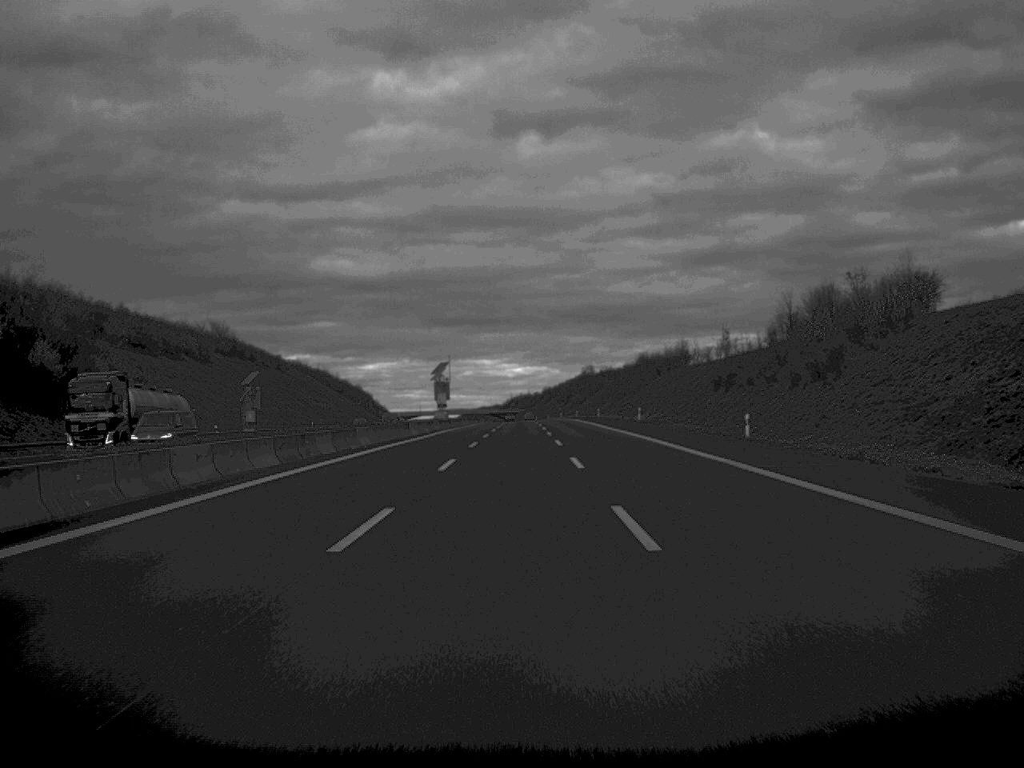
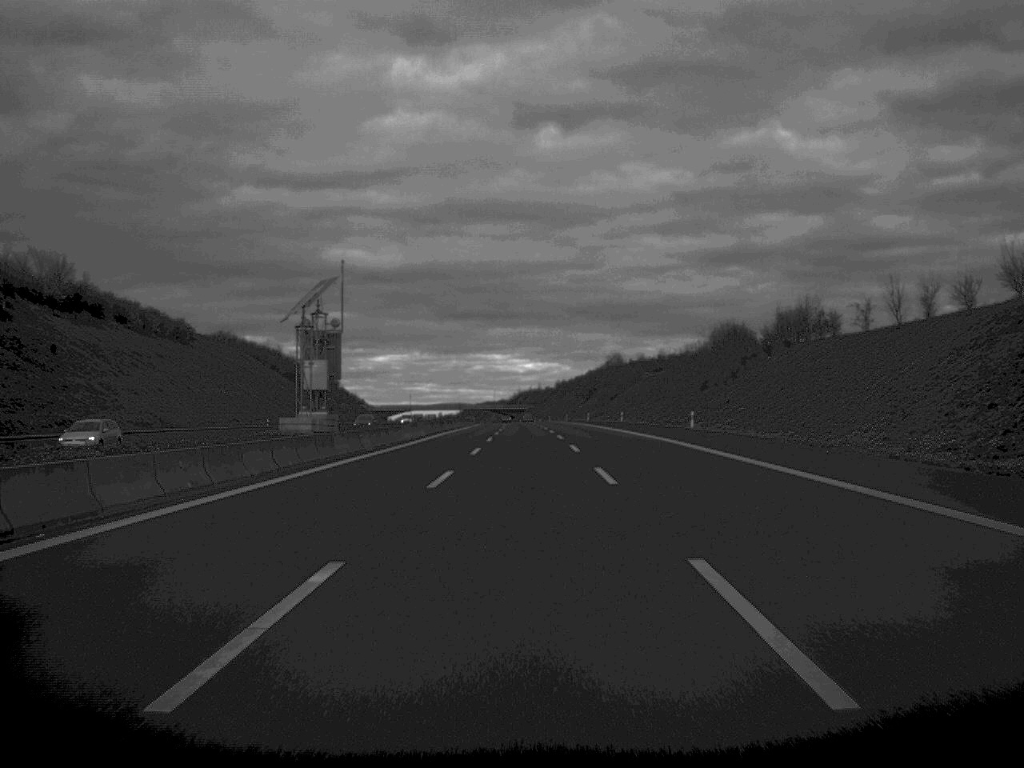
(-0.3, +78.8) m; 0°
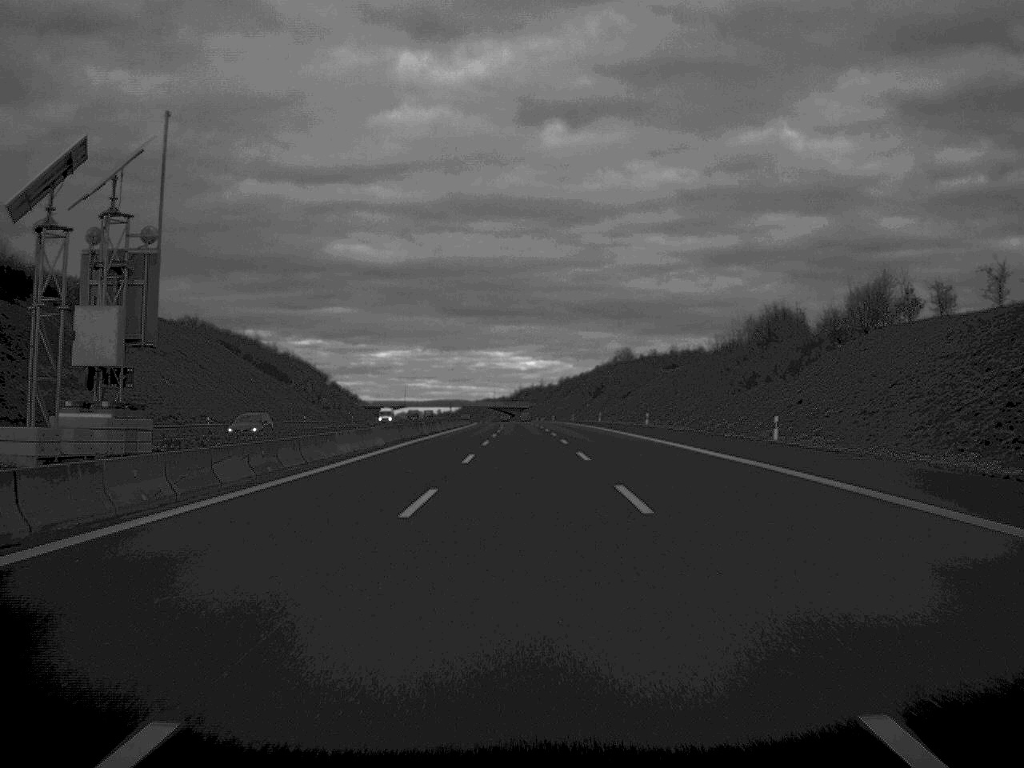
(0.0, +24.4) m; 0°
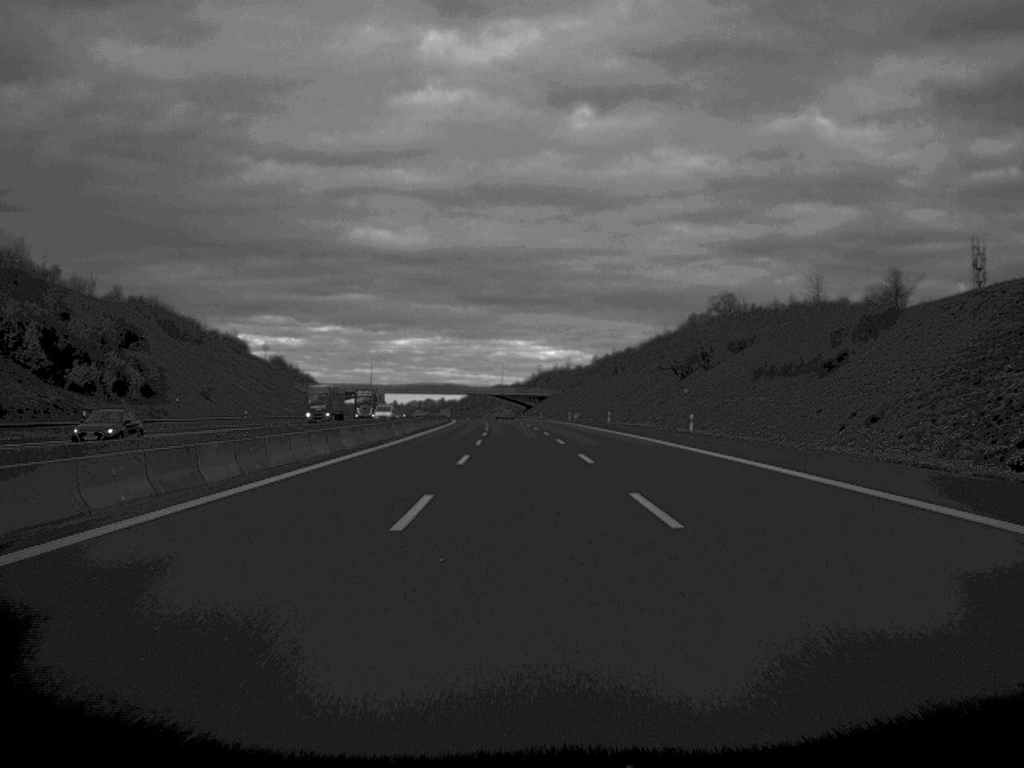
(-0.8, +127.6) m; -1°
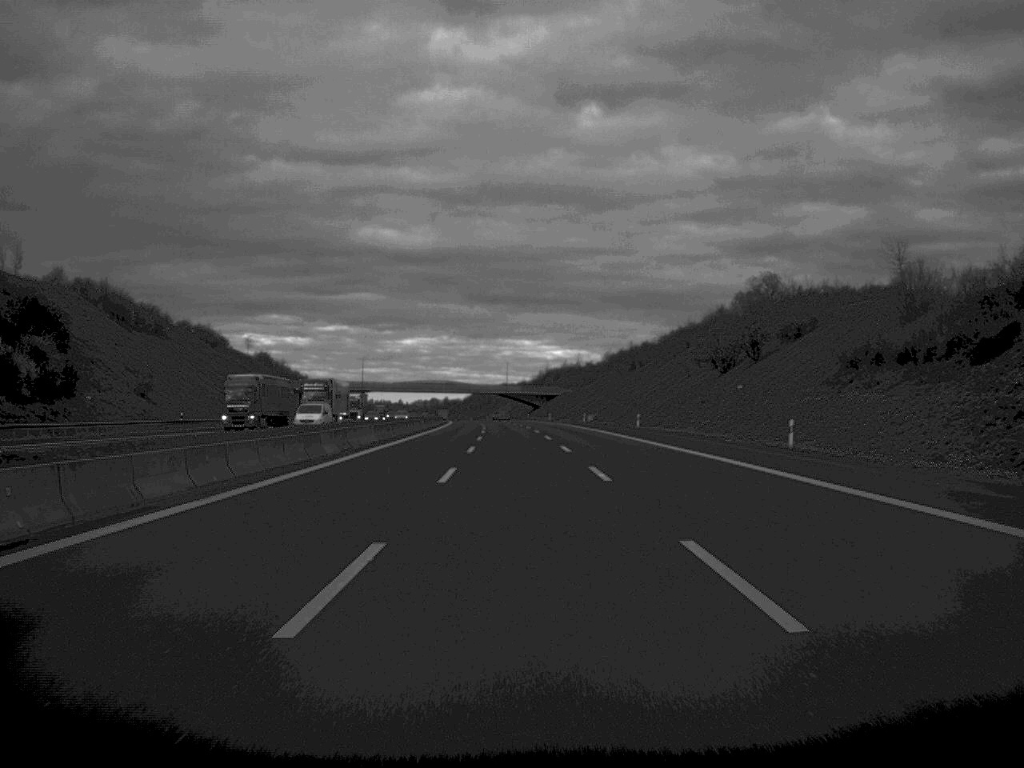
(-0.1, +24.3) m; 0°
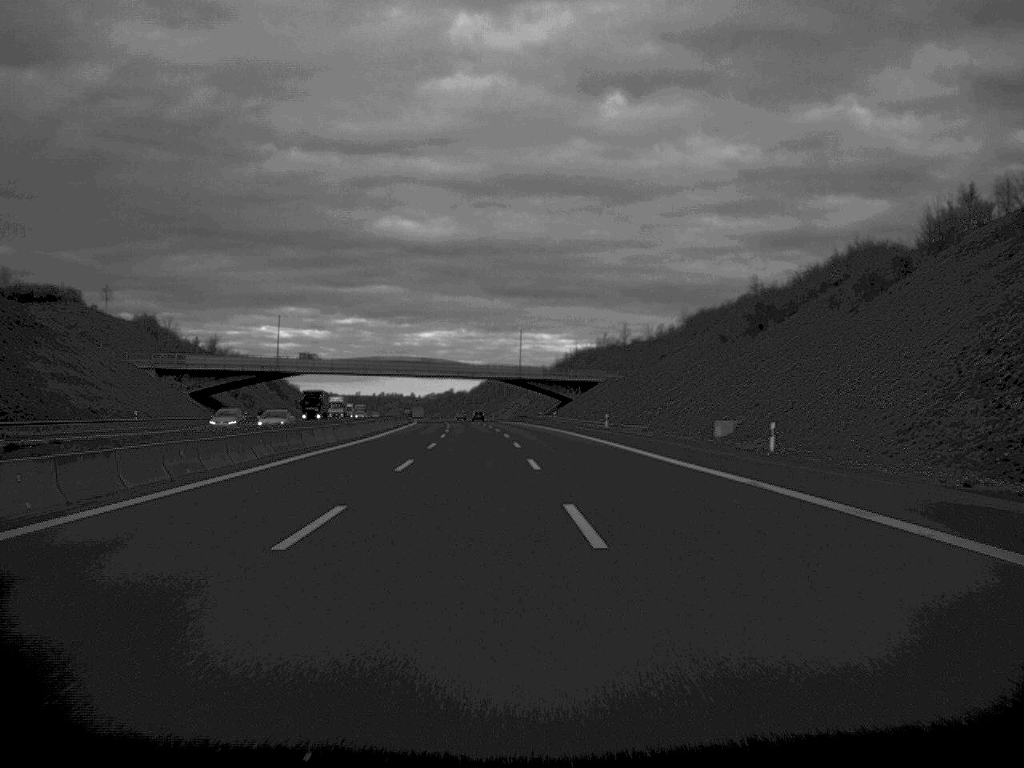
(-0.9, +103.1) m; -1°
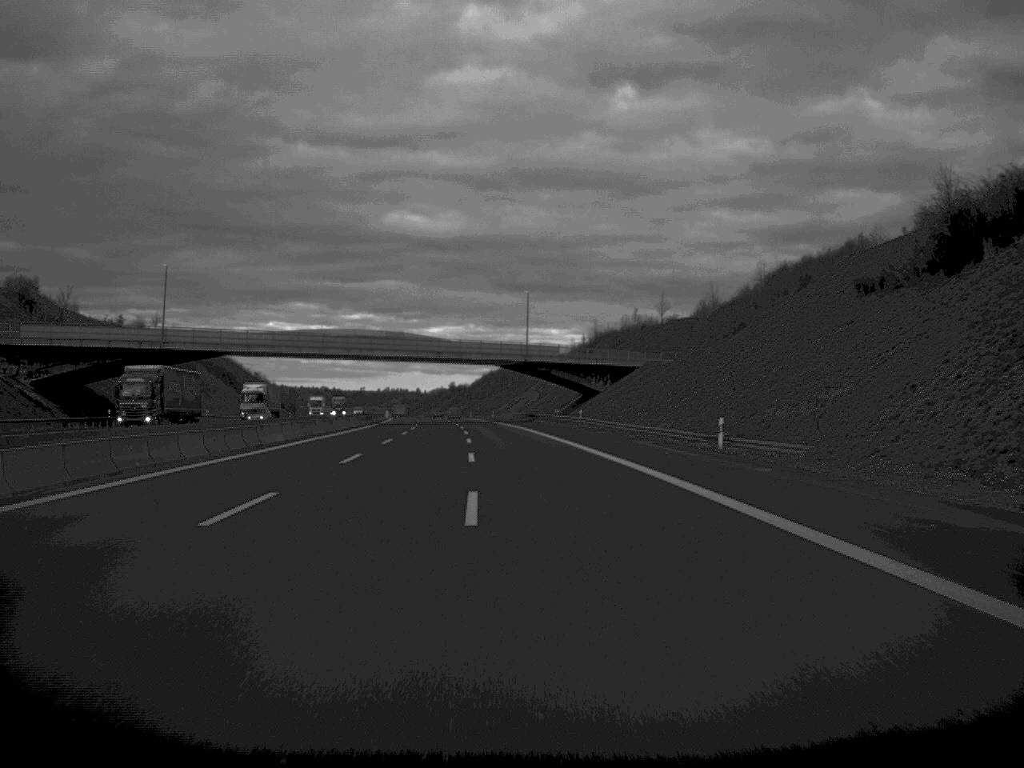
(-0.1, +51.0) m; 0°
